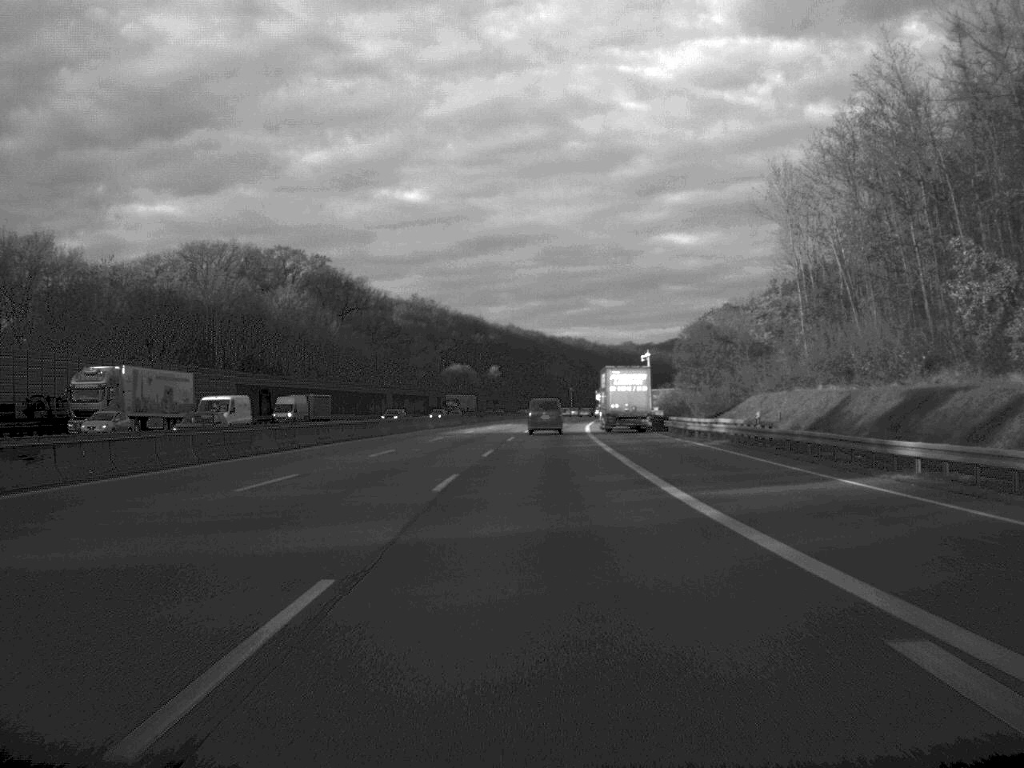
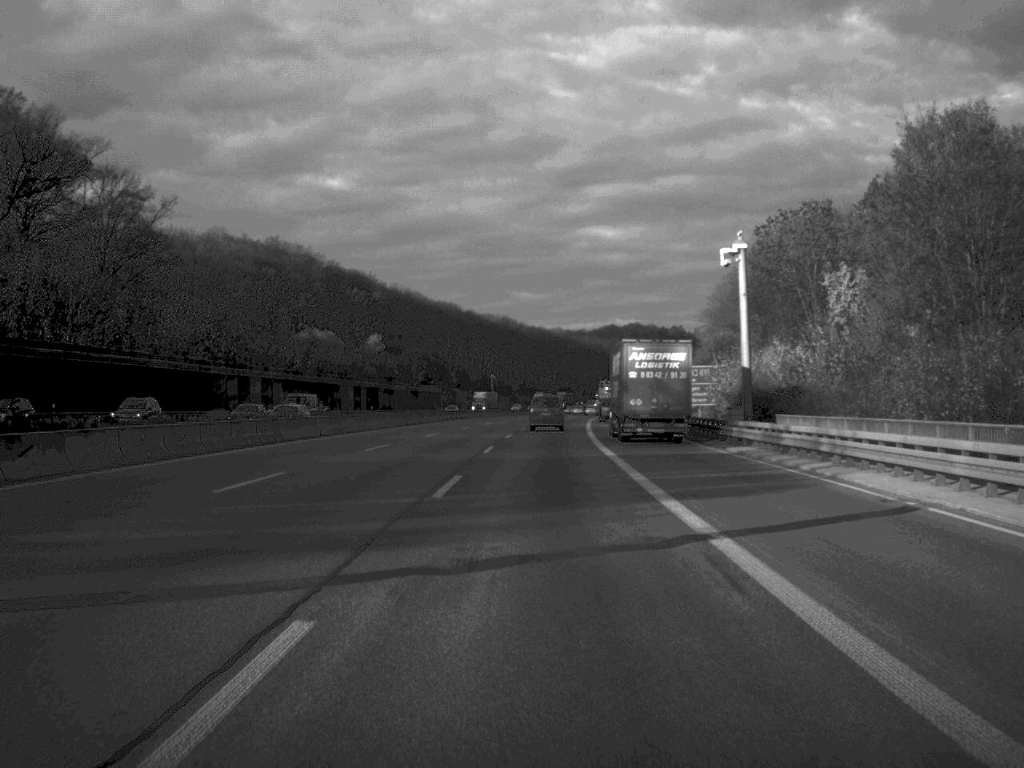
(+3.2, +109.0) m; +4°
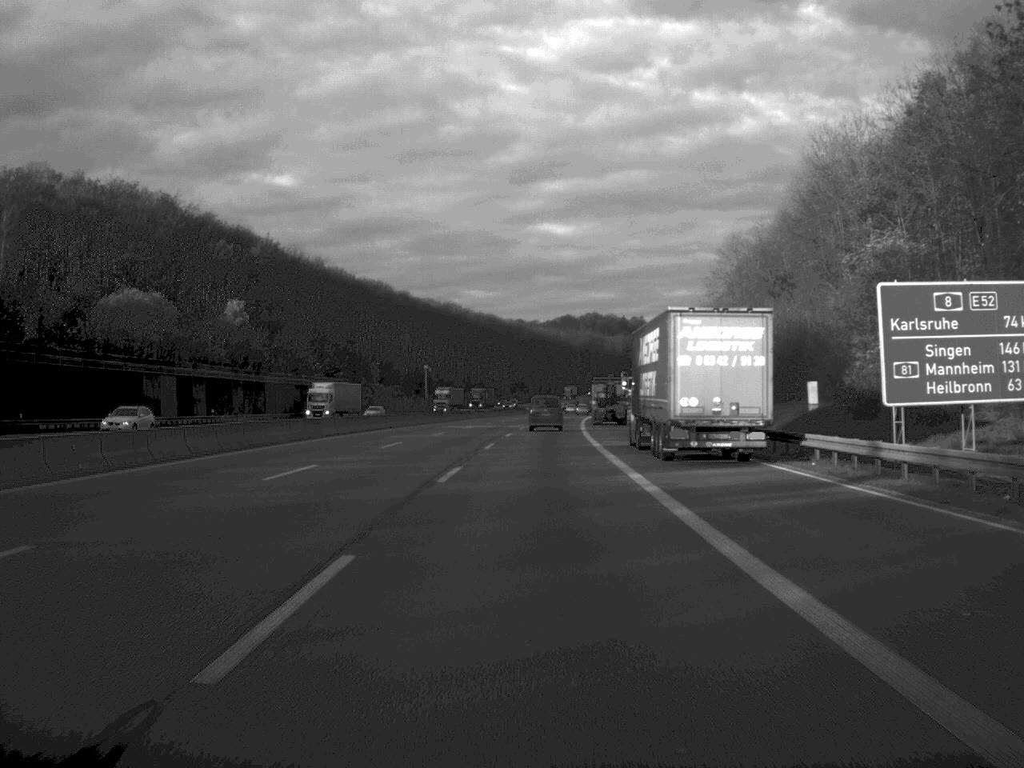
(+1.3, +67.3) m; +2°
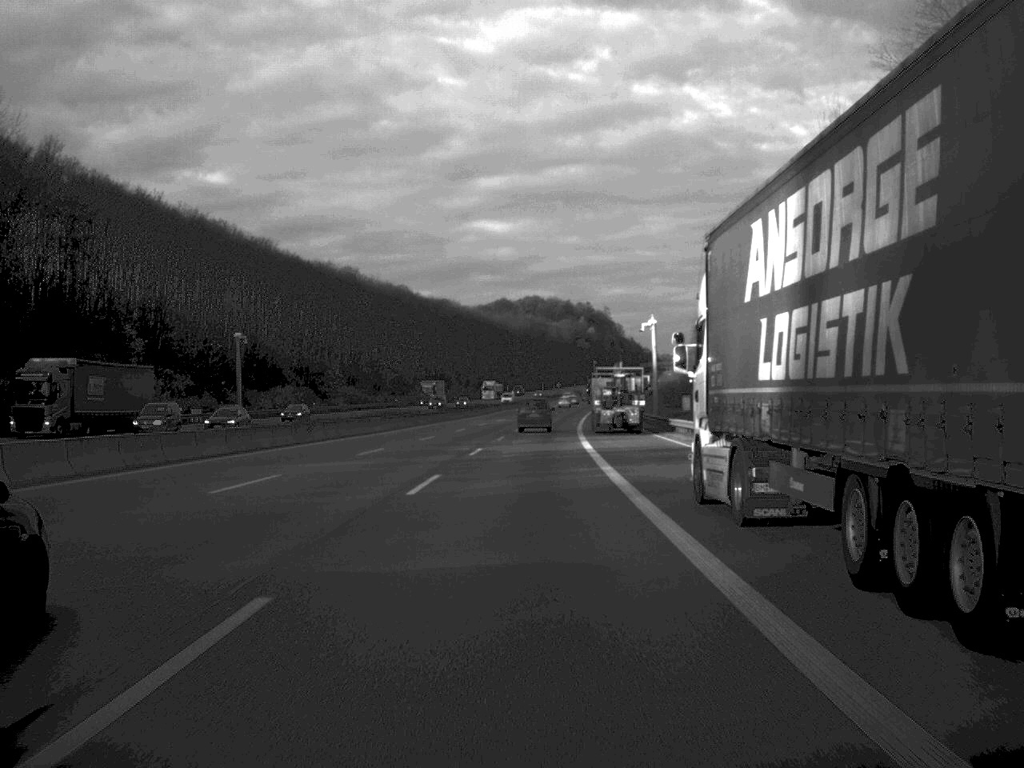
(+3.0, +109.0) m; +3°
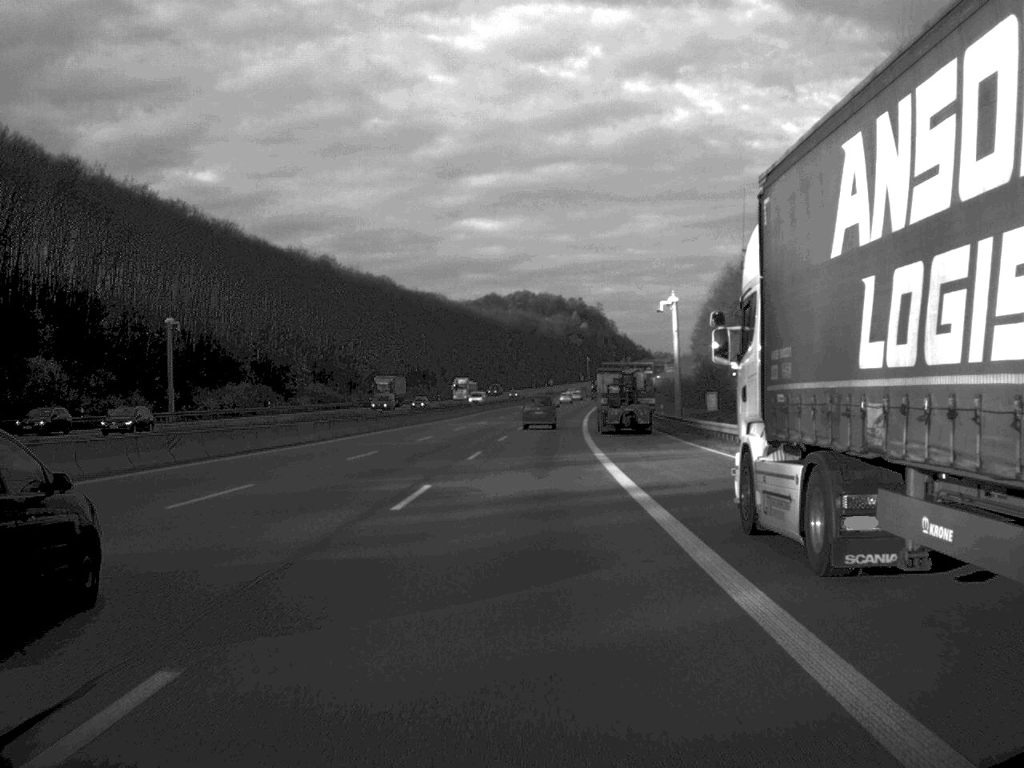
(+0.1, +20.9) m; 0°
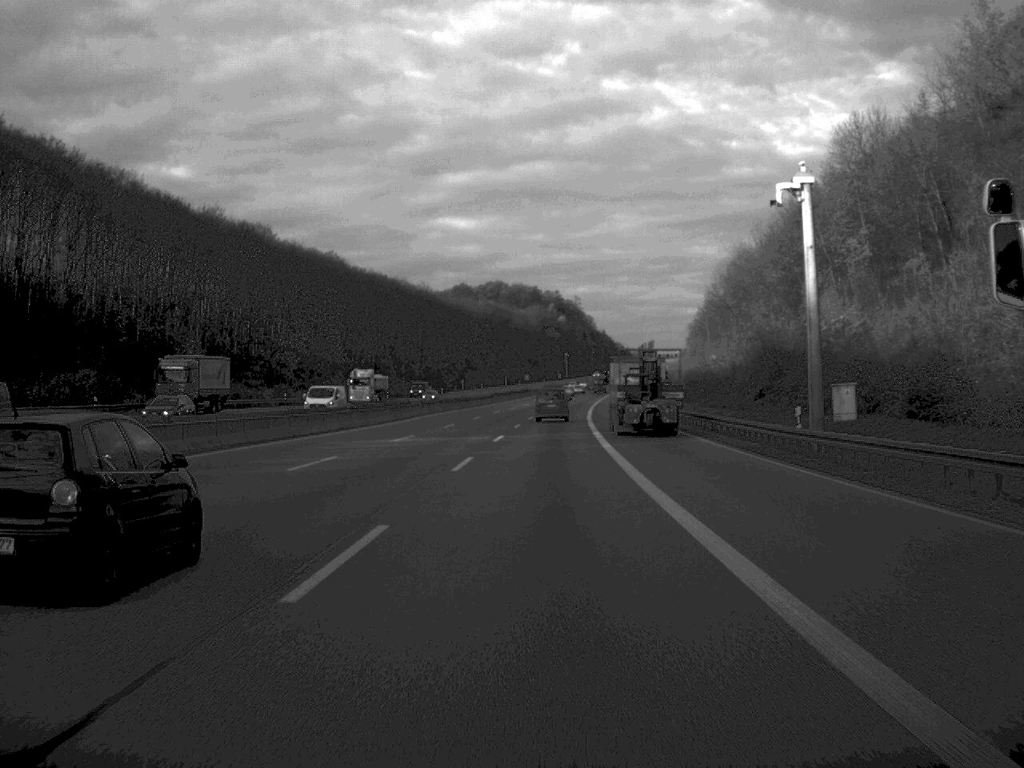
(+0.5, +44.8) m; +1°
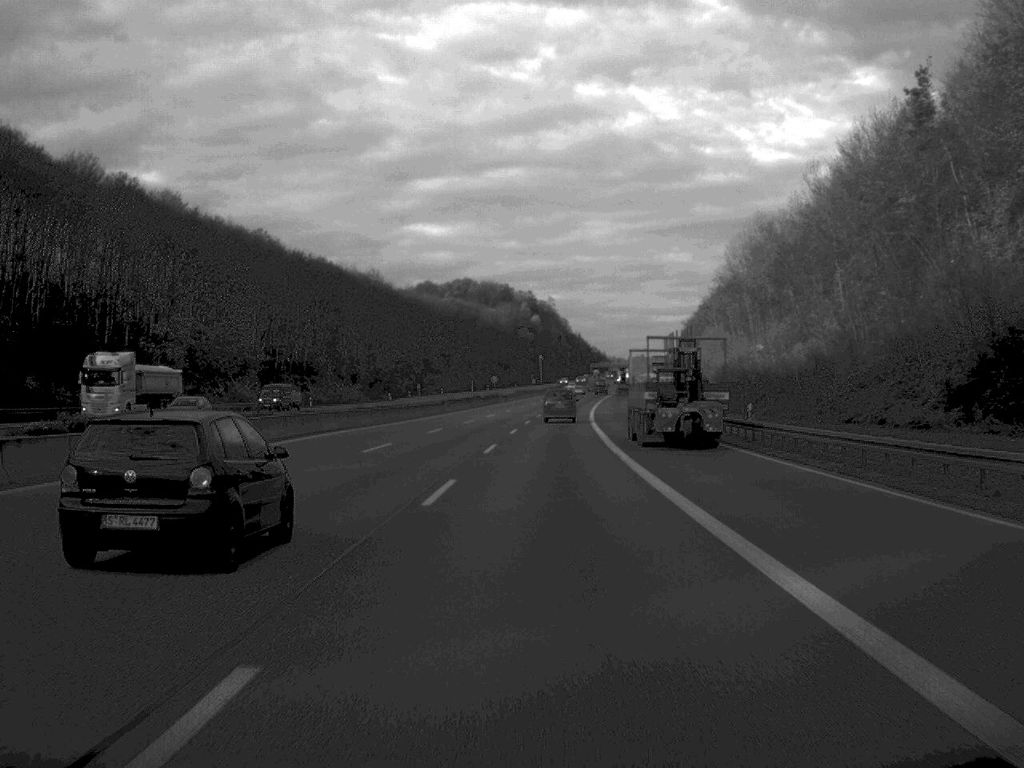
(+0.5, +43.7) m; +1°
